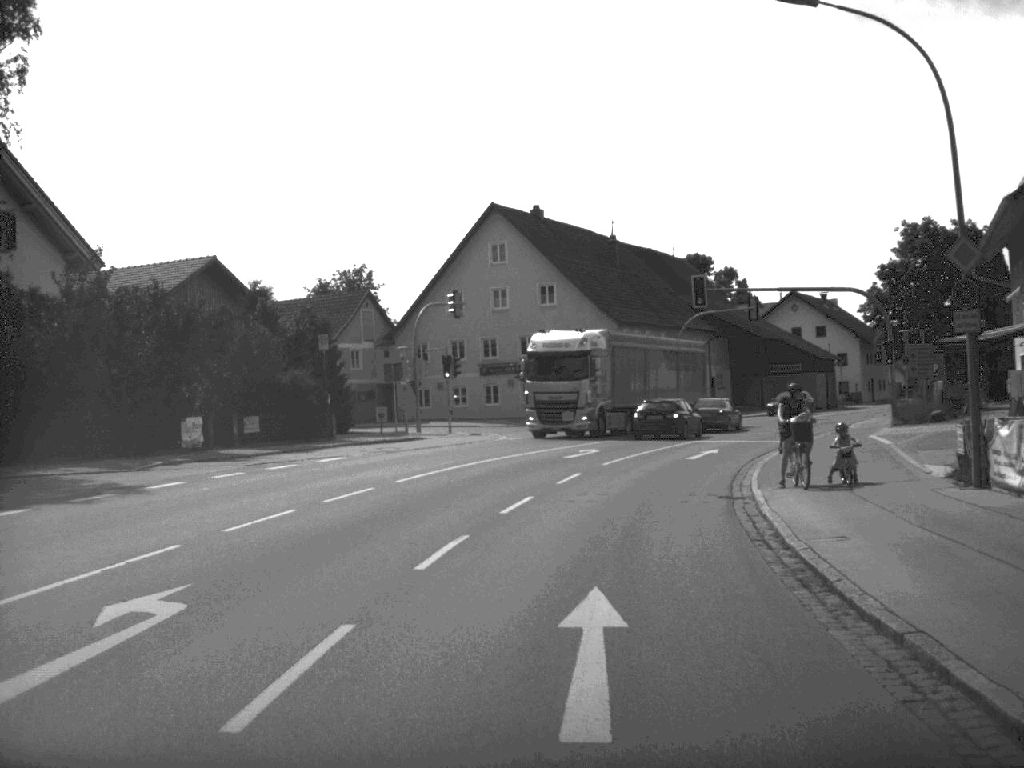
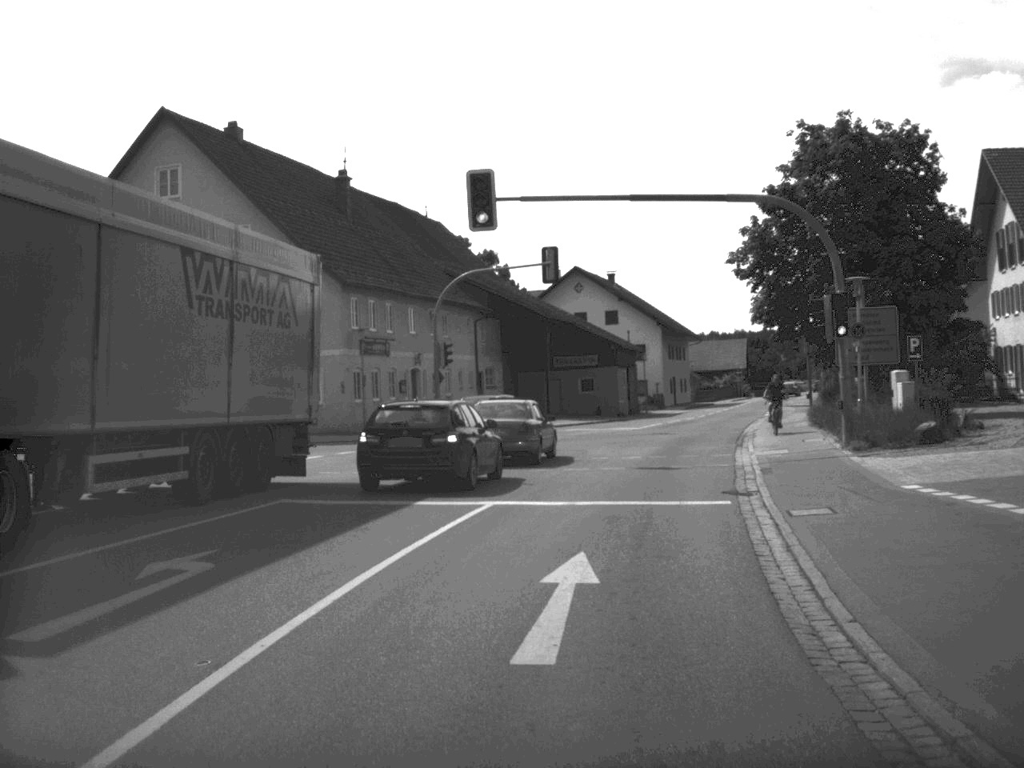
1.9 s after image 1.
(+2.3, +24.6) m; +11°
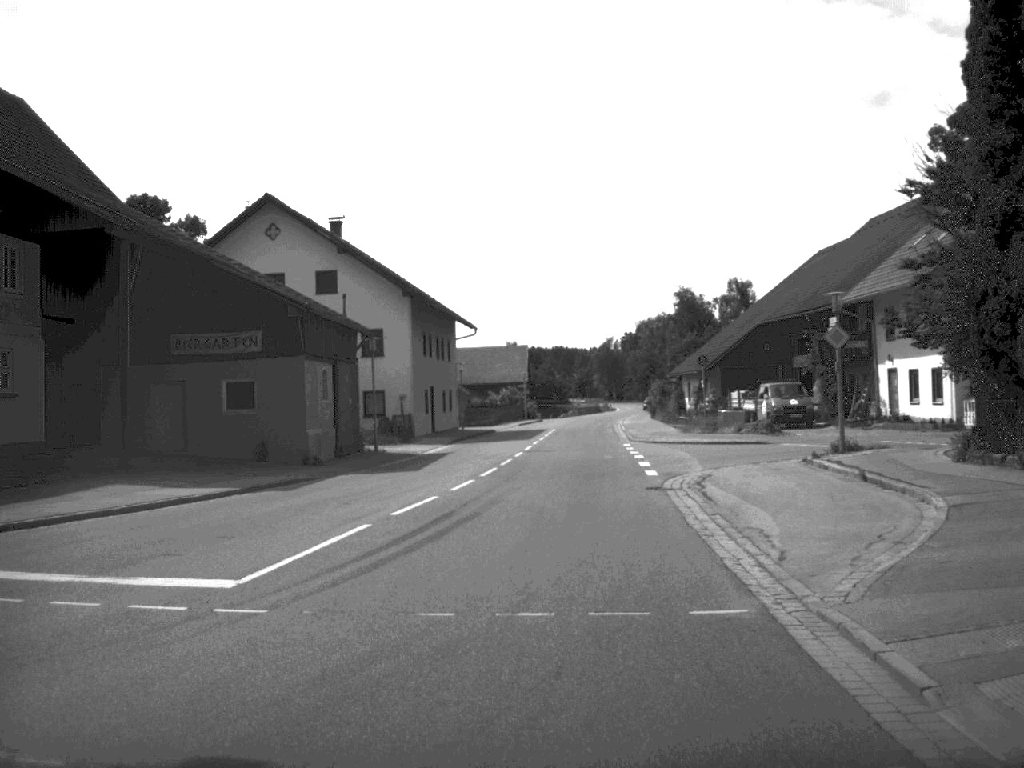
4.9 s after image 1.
(+4.4, +38.3) m; +10°
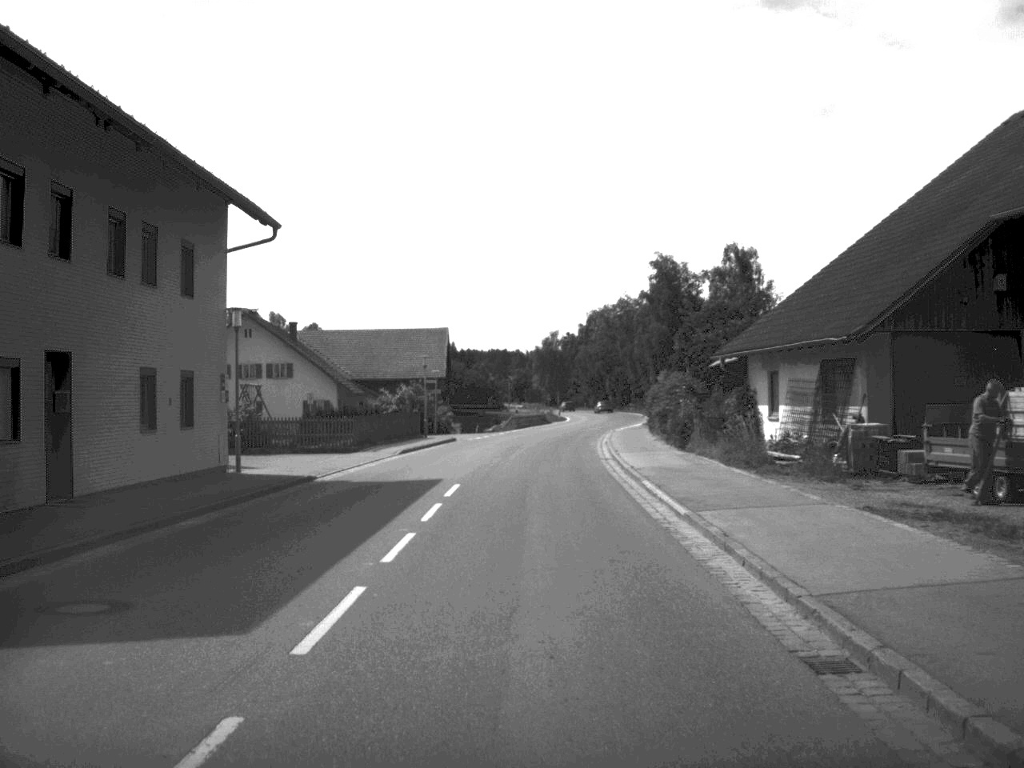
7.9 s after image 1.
(+1.4, +41.1) m; +3°
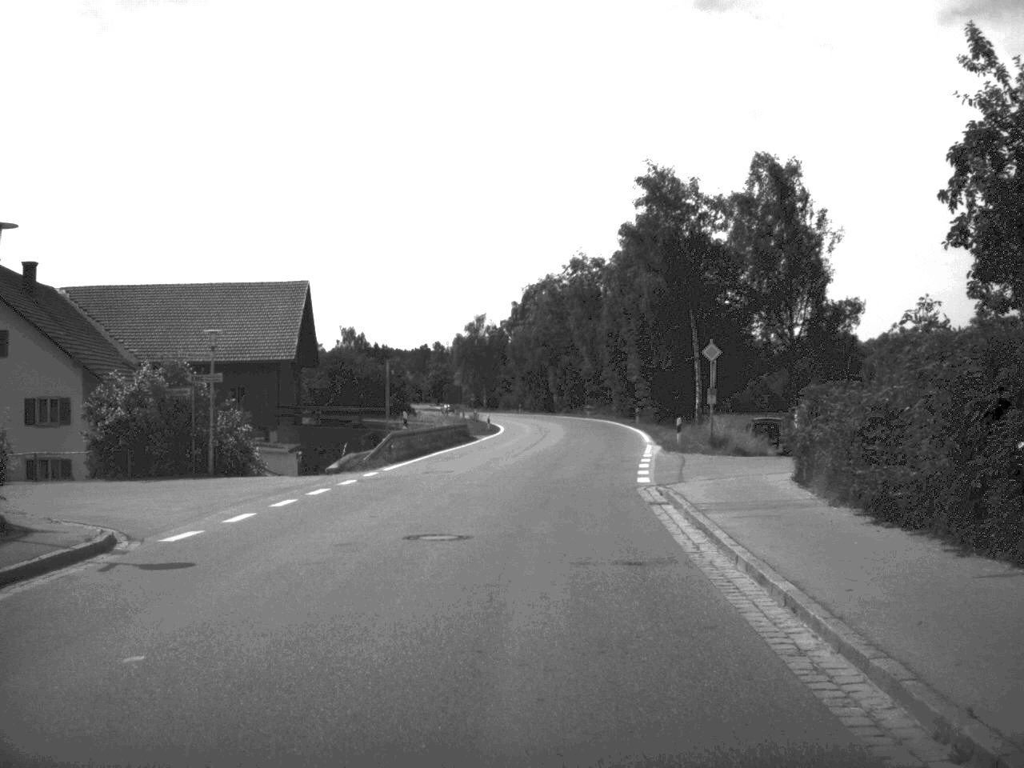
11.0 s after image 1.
(+0.8, +42.5) m; +3°
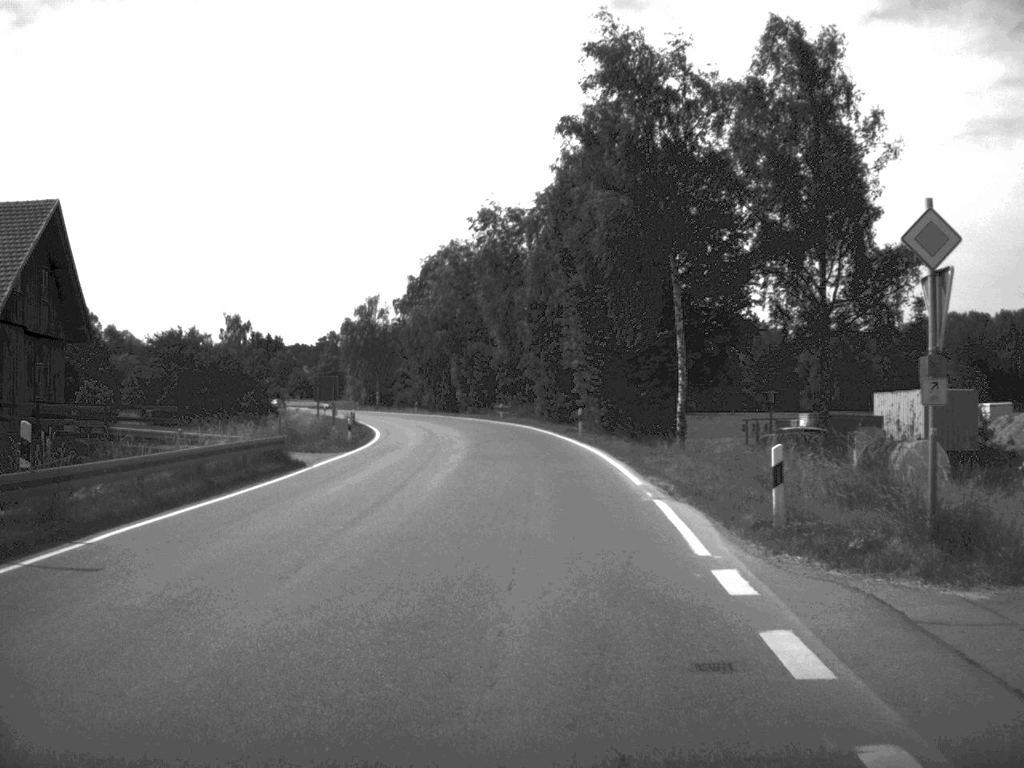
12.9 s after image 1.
(+0.9, +26.1) m; +4°
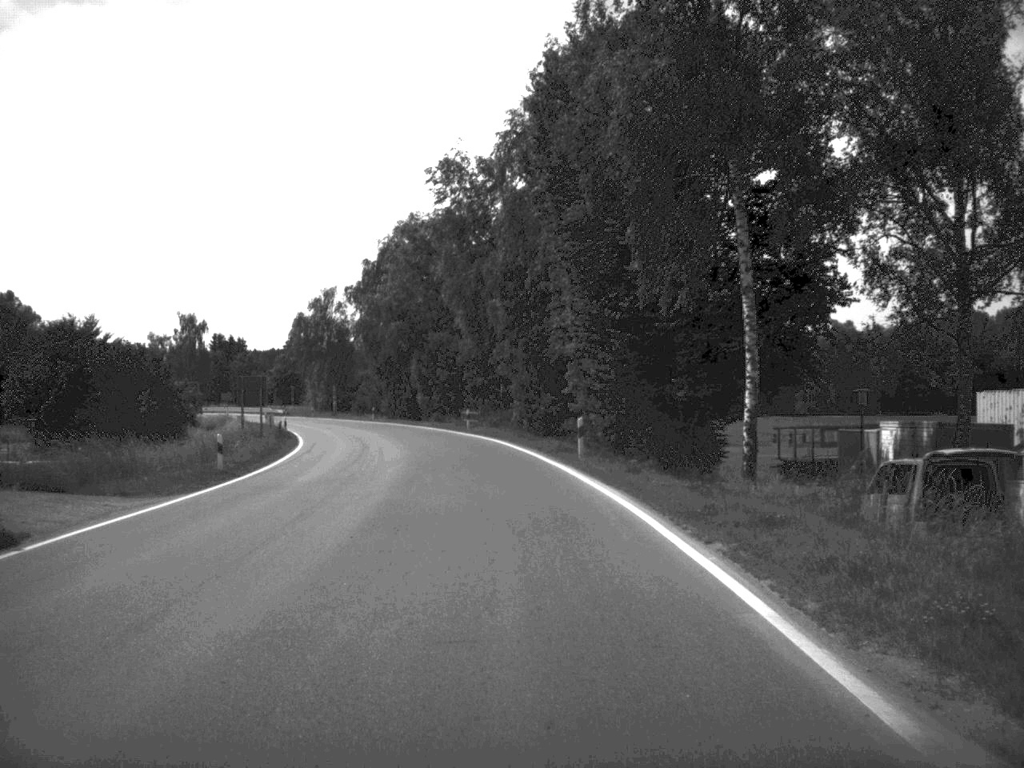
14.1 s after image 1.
(+0.2, +17.2) m; +1°
